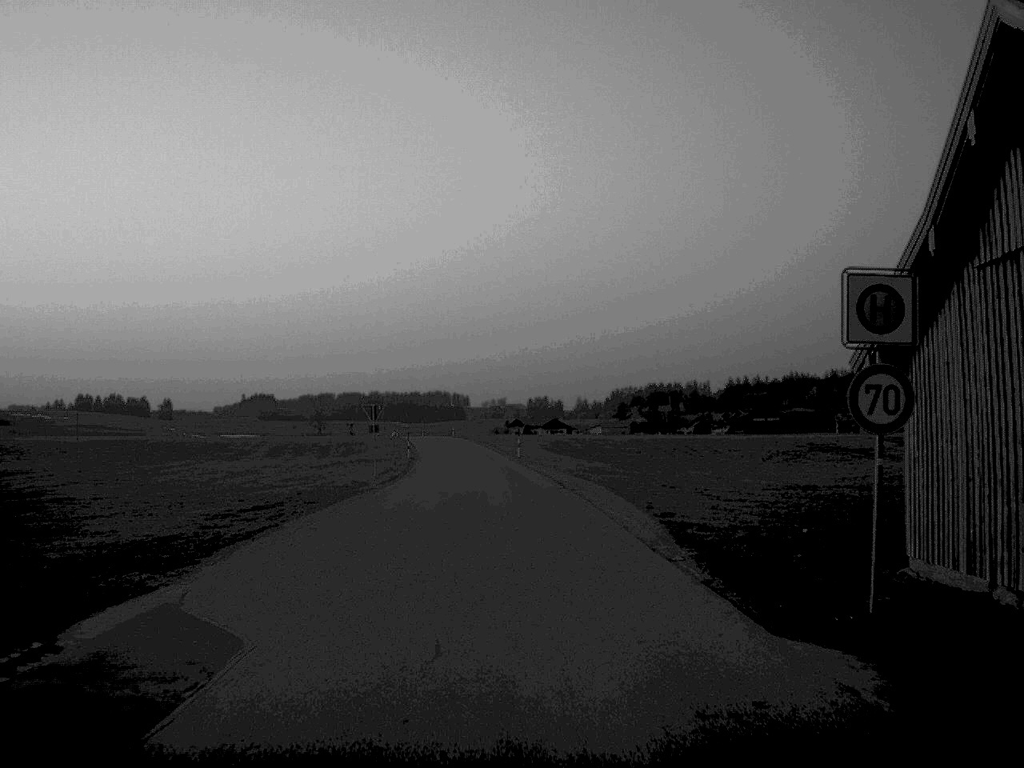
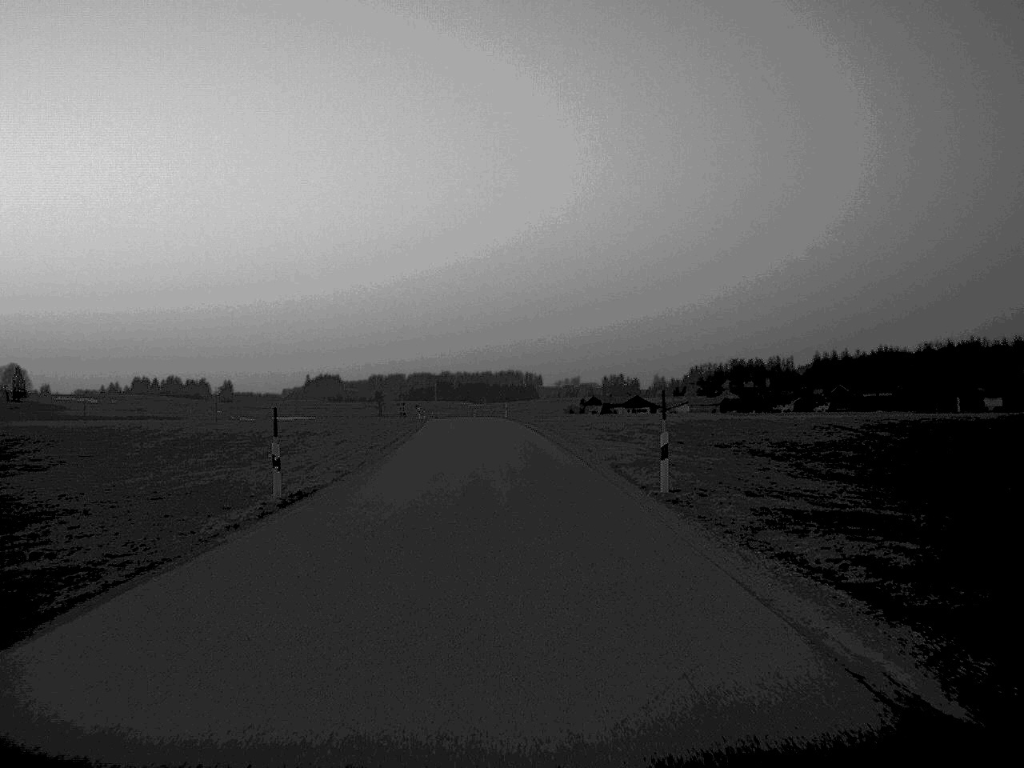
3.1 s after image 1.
(-1.5, +56.0) m; -3°
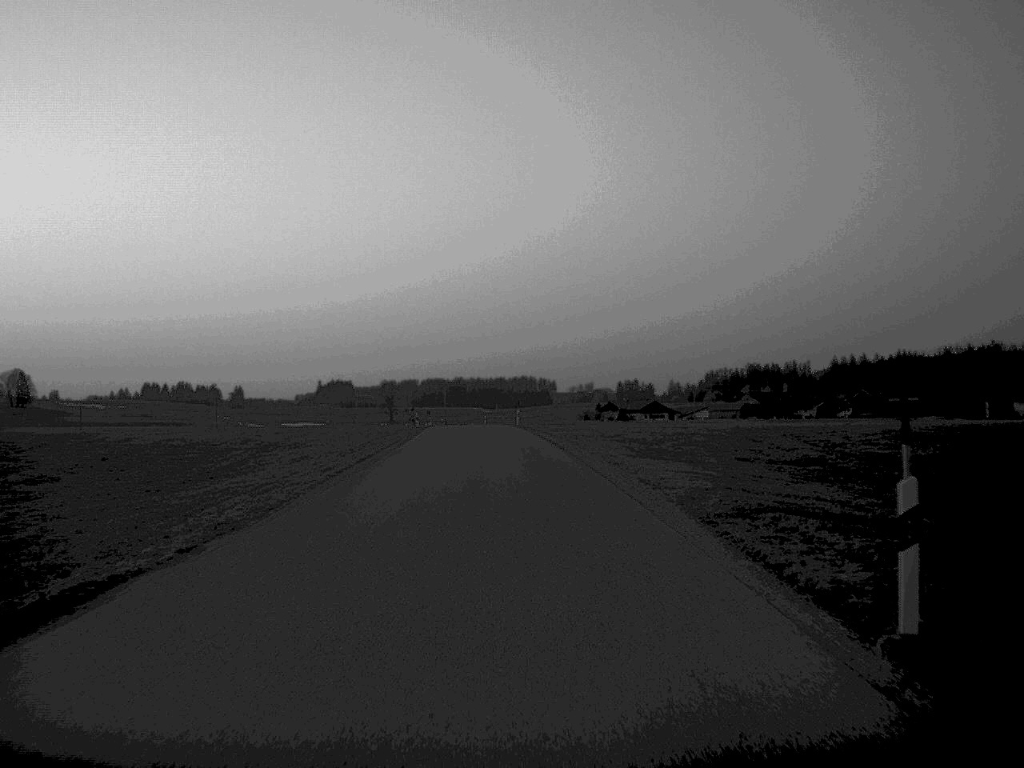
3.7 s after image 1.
(-0.1, +13.6) m; -1°
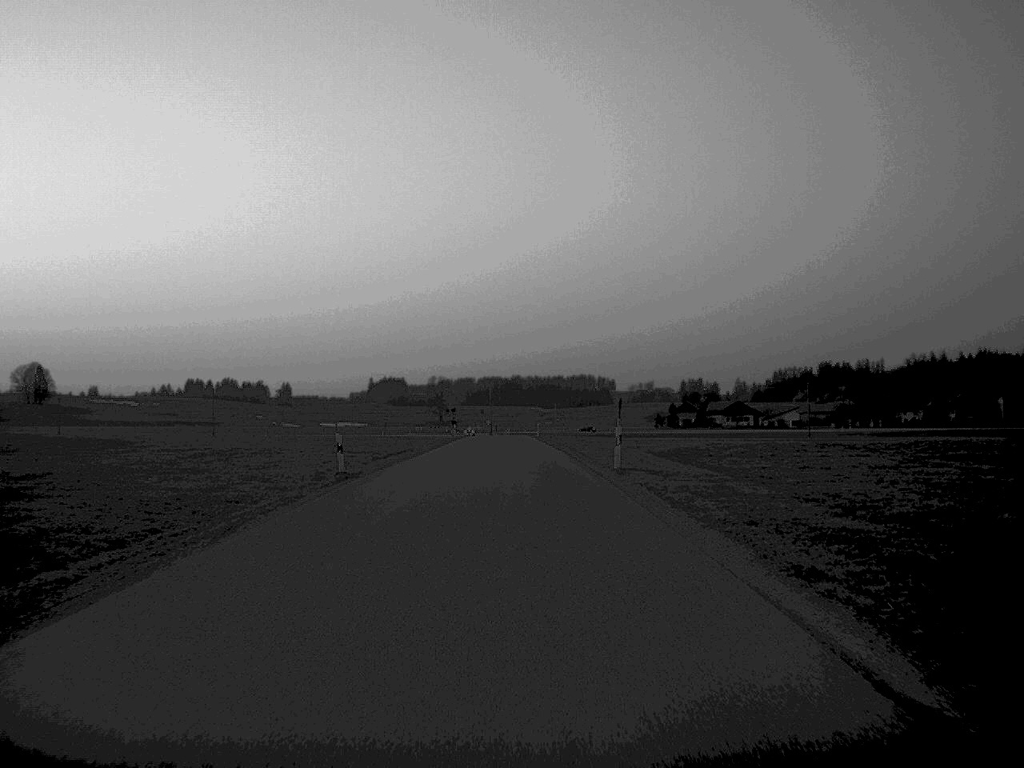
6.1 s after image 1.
(-1.3, +54.7) m; -2°
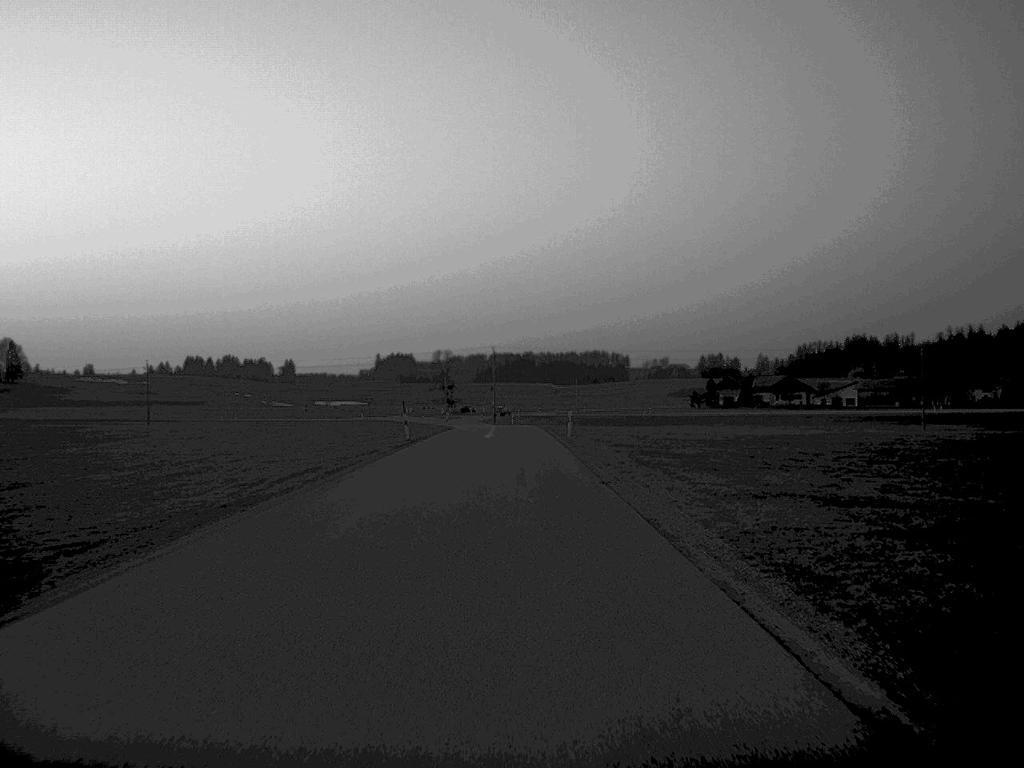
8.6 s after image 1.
(-0.3, +51.4) m; 0°
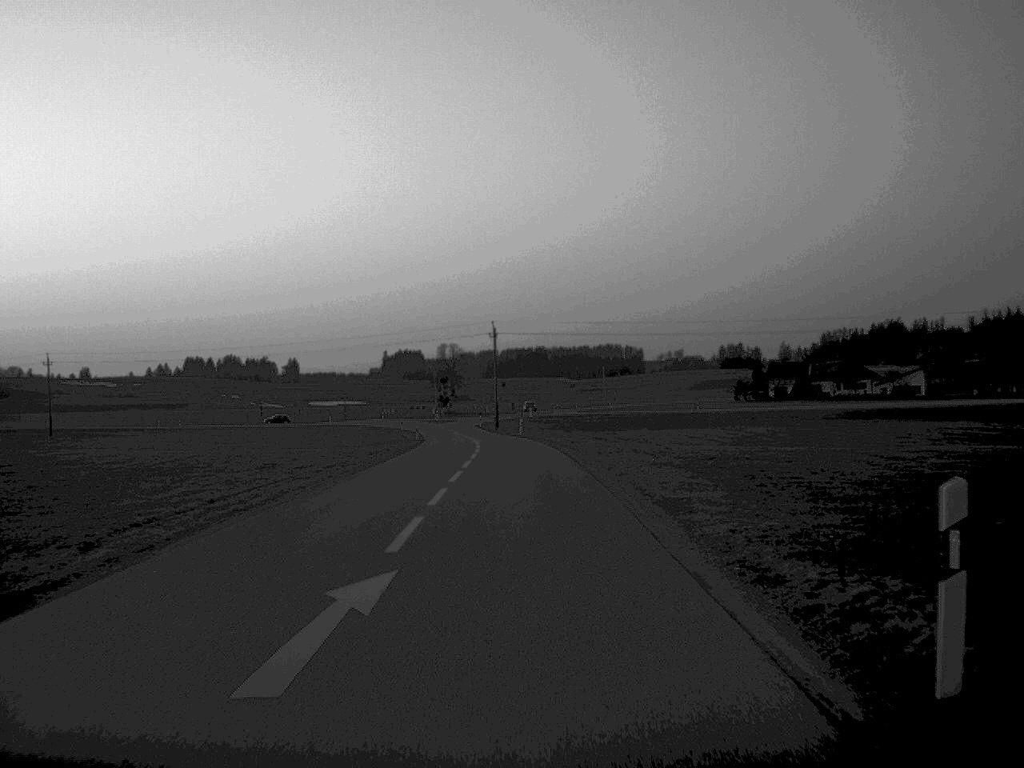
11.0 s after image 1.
(-0.1, +47.0) m; 0°
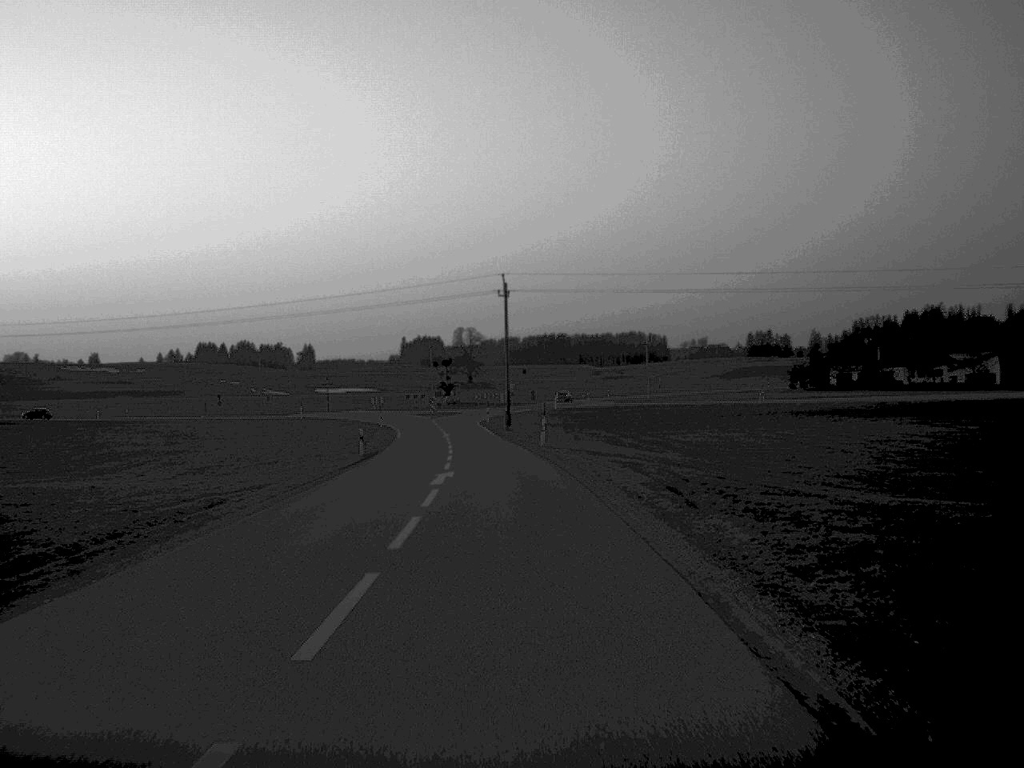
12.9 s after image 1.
(-0.2, +34.9) m; -1°
